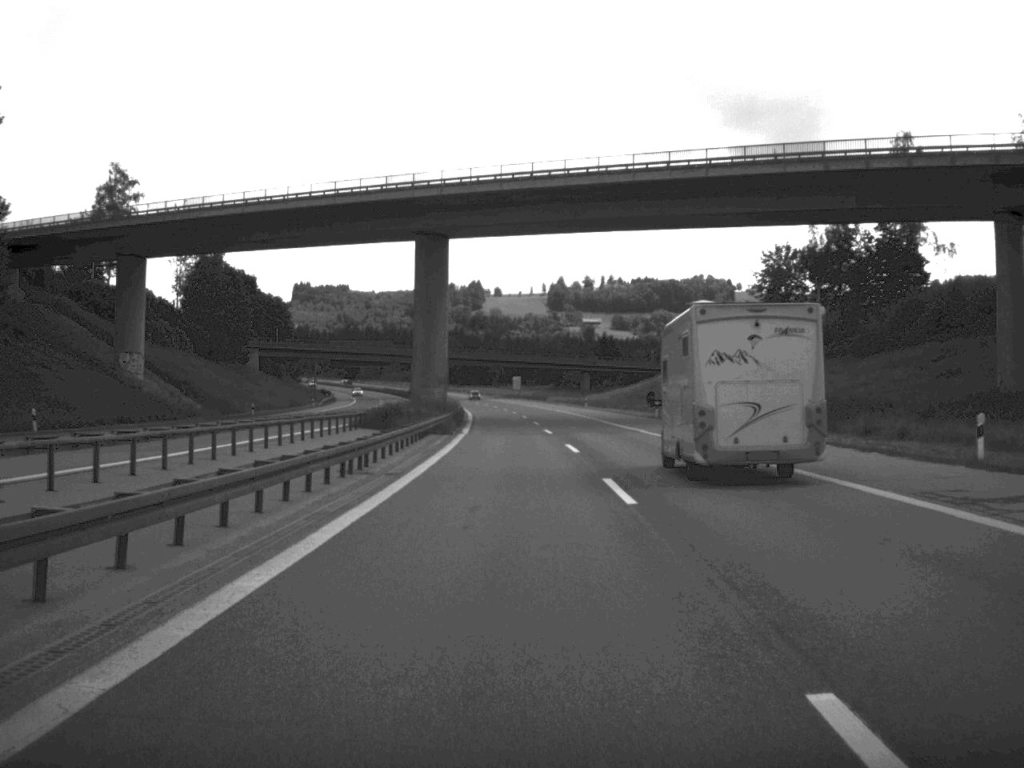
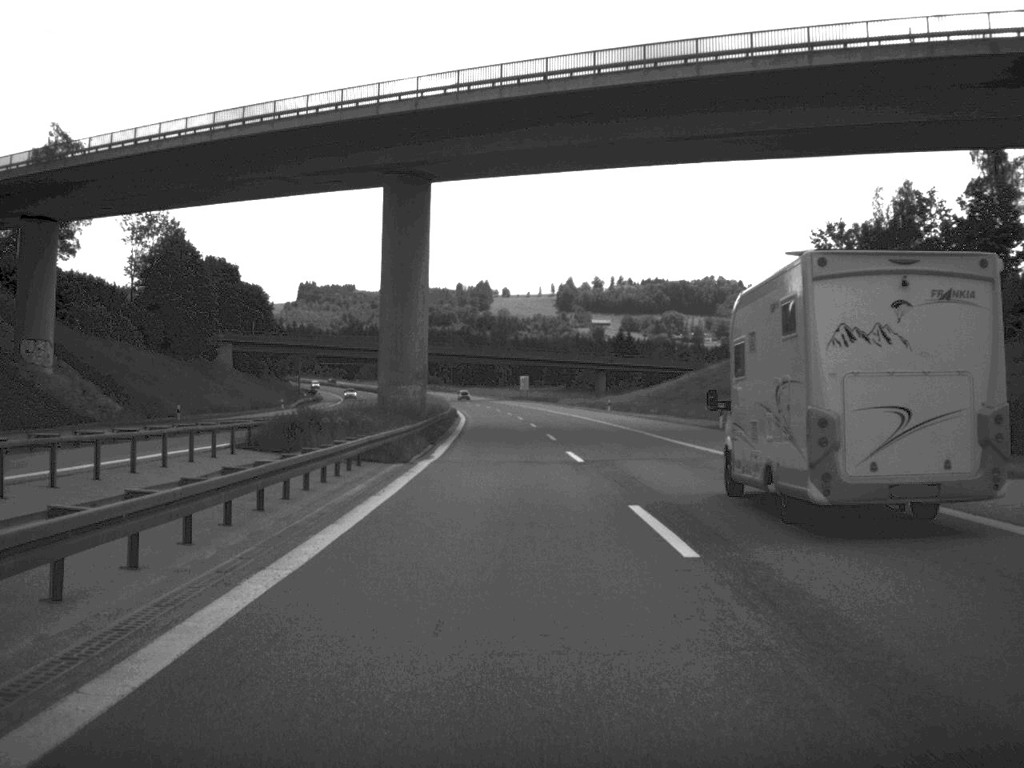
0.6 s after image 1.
(-0.1, +23.6) m; 0°
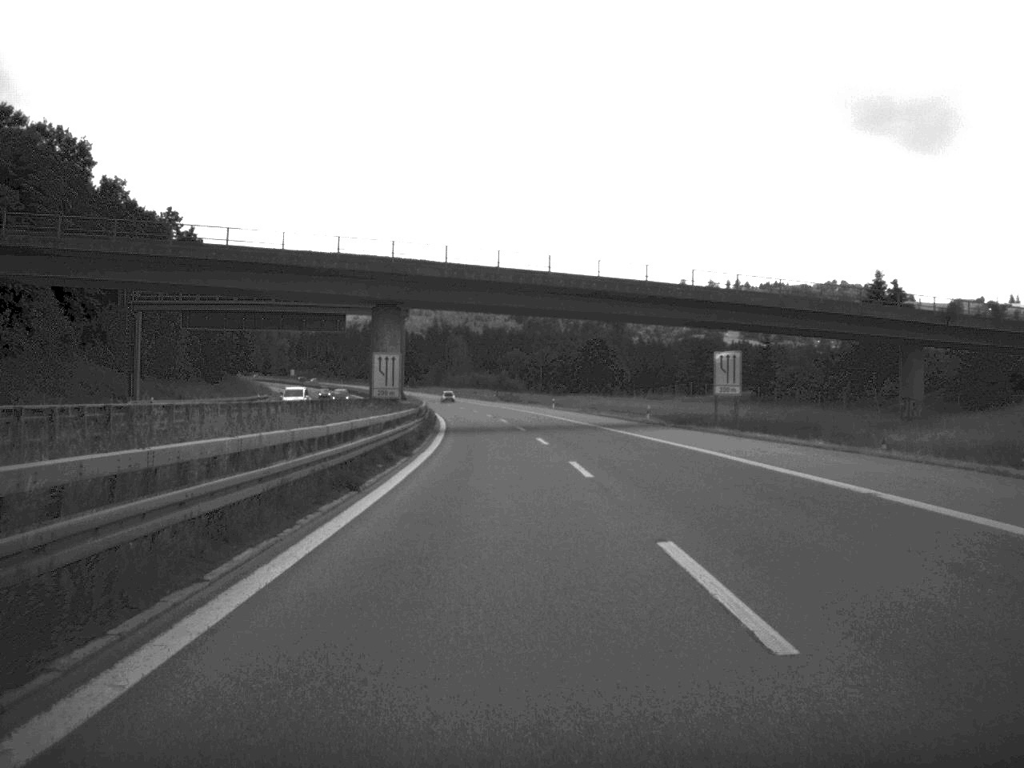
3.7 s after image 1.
(-5.0, +125.1) m; -5°
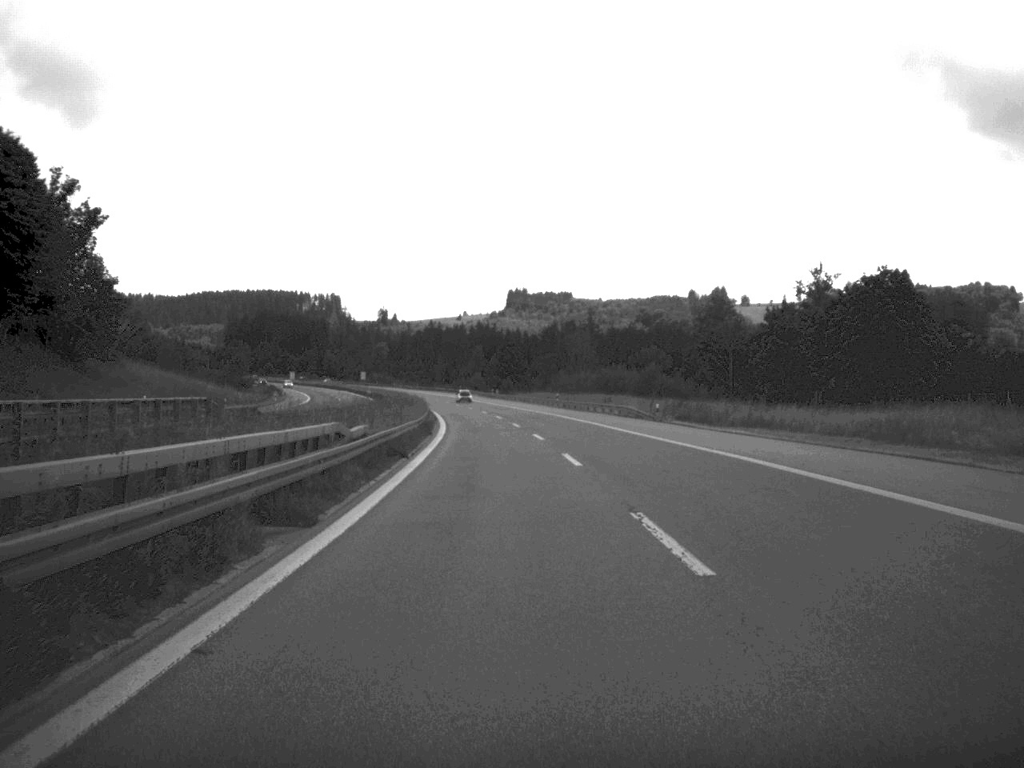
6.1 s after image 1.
(-4.9, +100.0) m; -6°
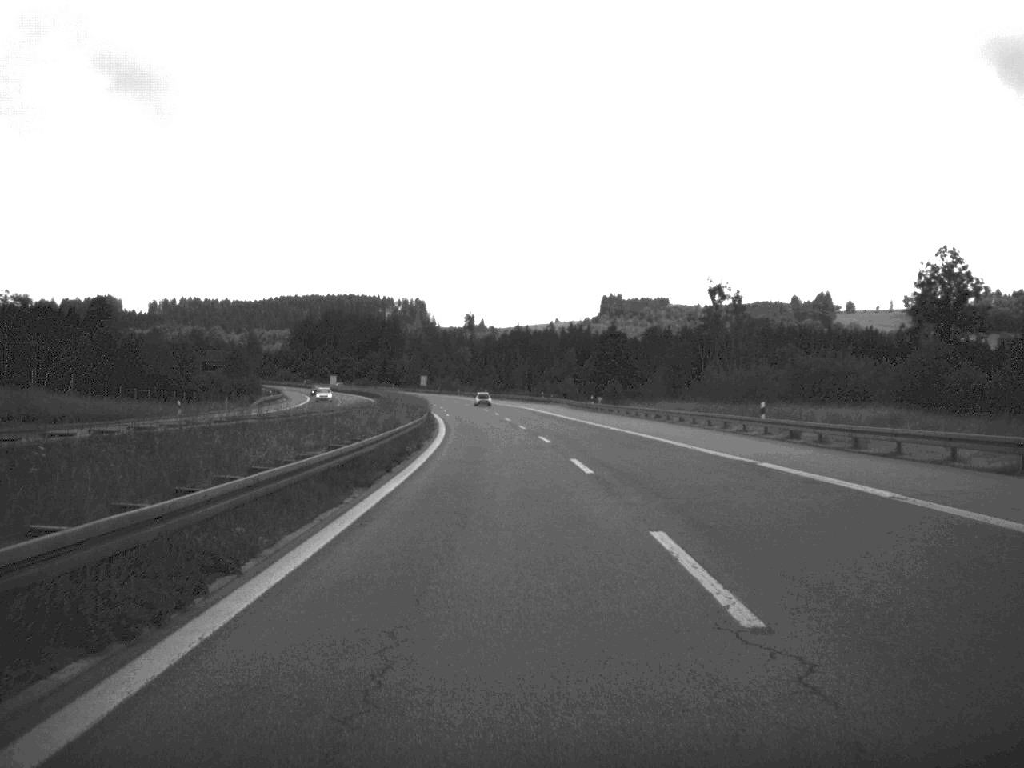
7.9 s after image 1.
(-2.6, +71.4) m; -4°
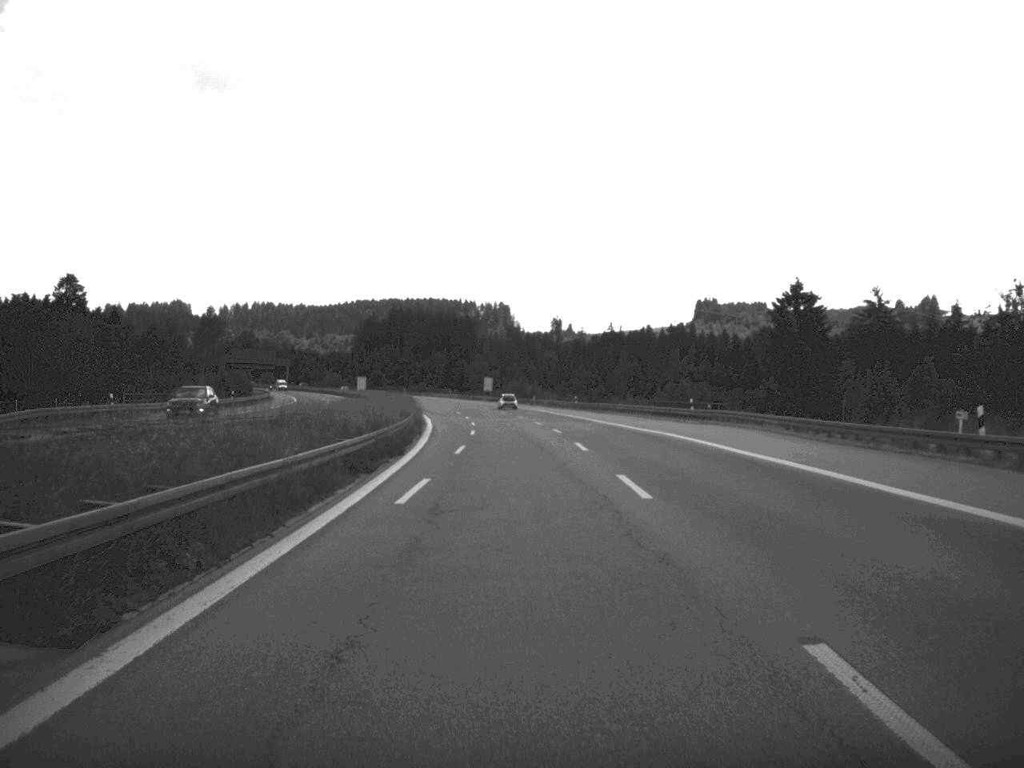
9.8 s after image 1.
(-2.7, +75.1) m; -4°
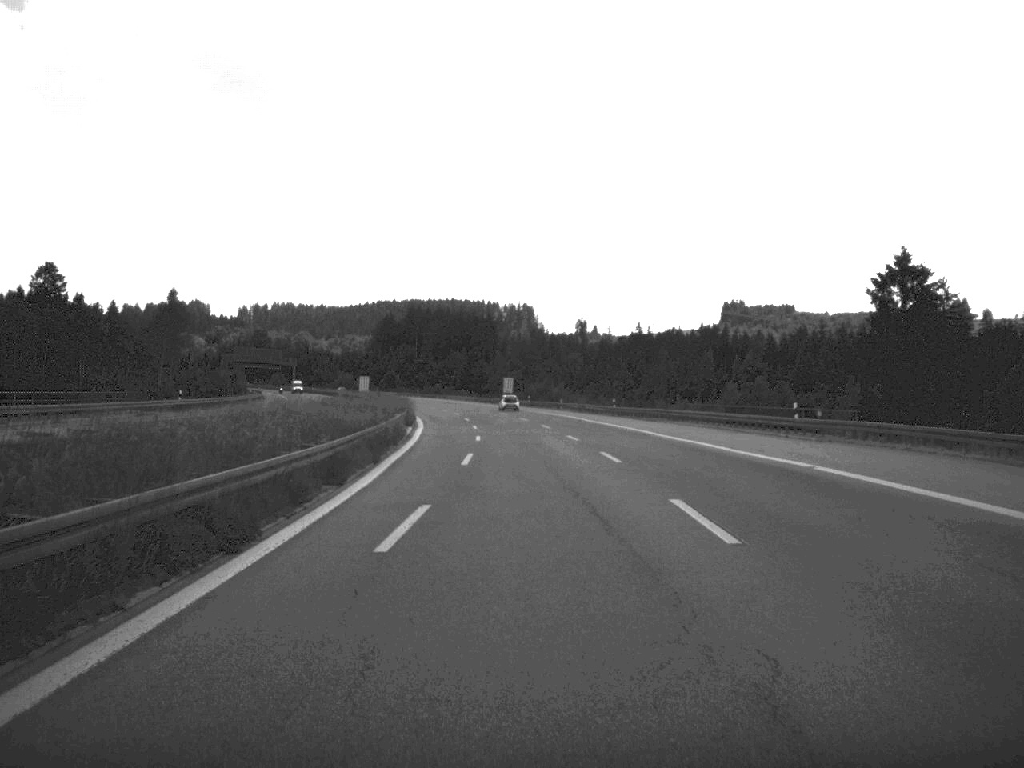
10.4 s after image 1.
(-0.2, +23.0) m; -1°
